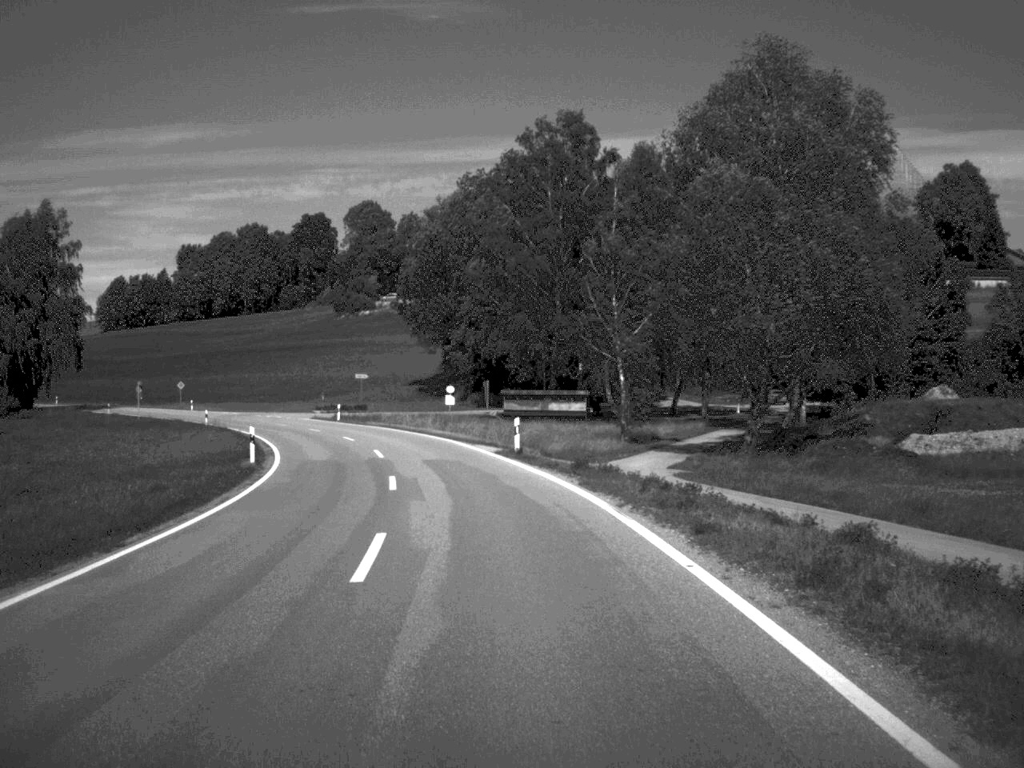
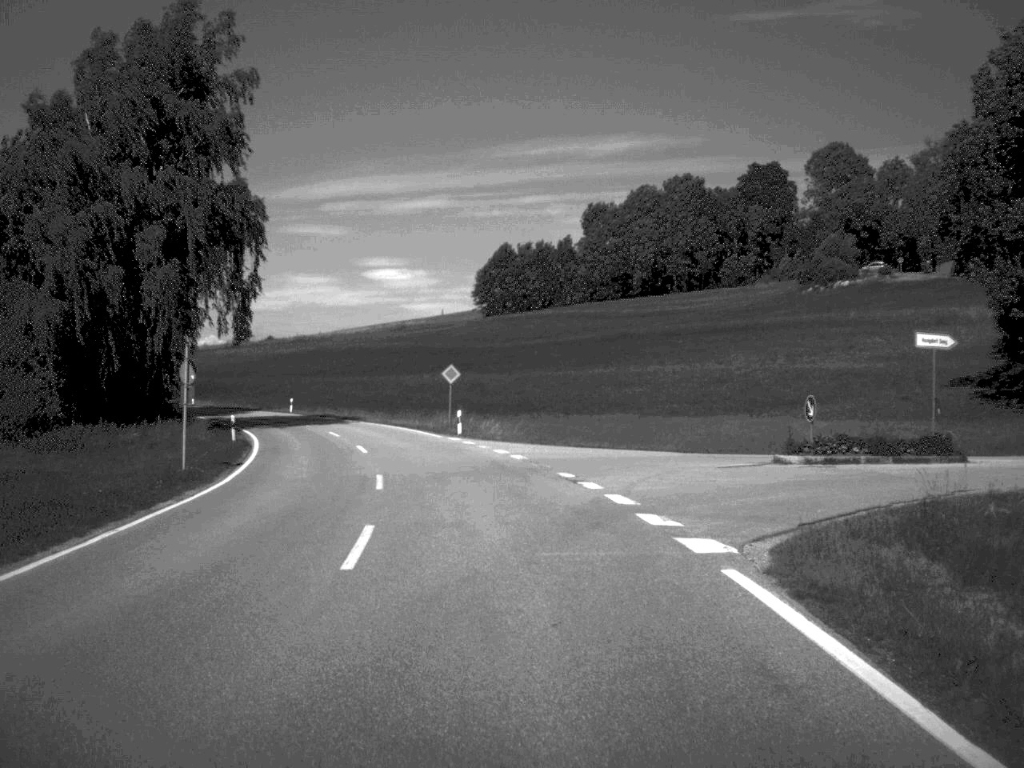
(-12.0, +69.7) m; -20°
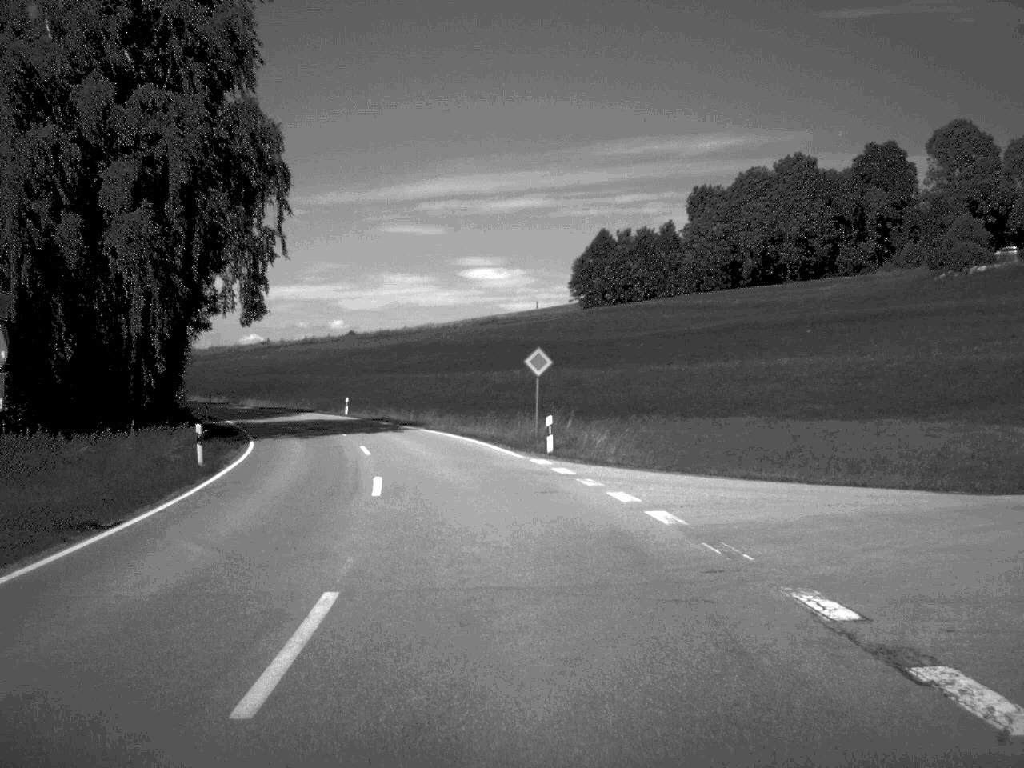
(-0.6, +15.7) m; -4°
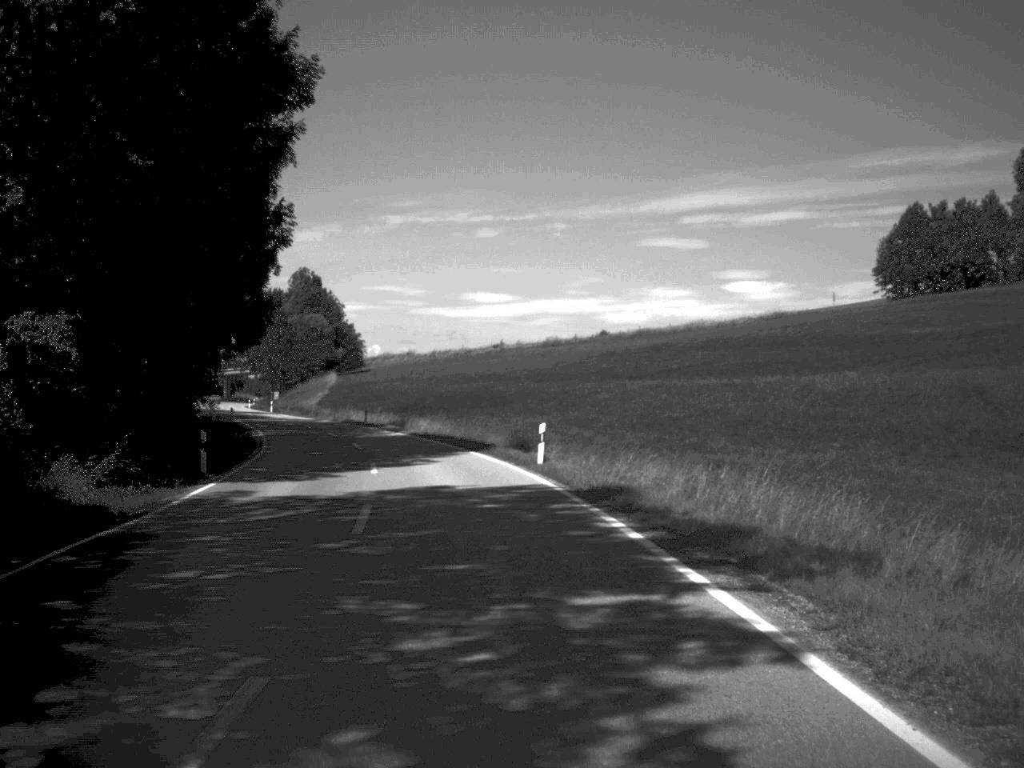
(-3.9, +39.5) m; -12°
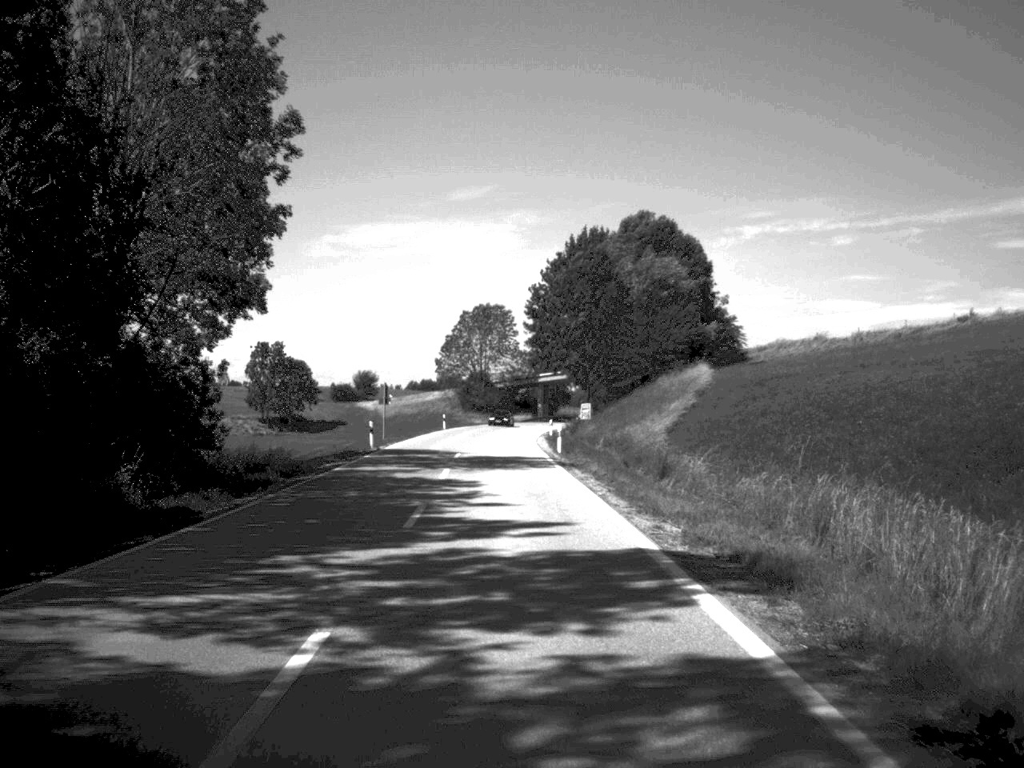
(-10.7, +68.2) m; -16°
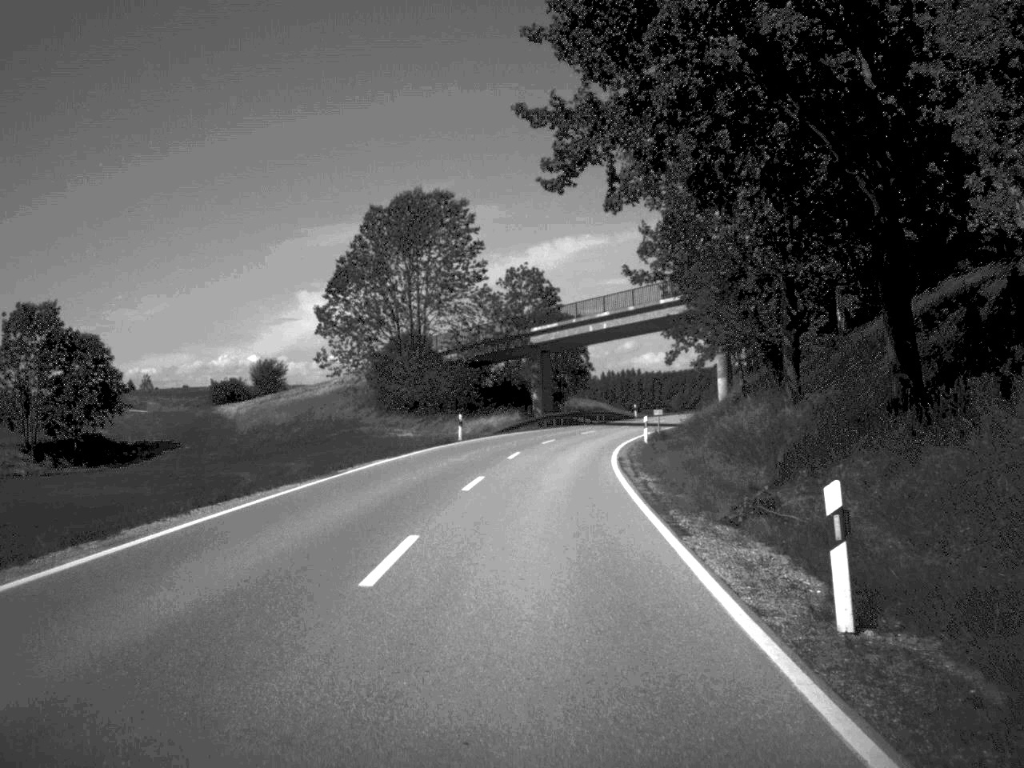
(-0.7, +77.0) m; +1°
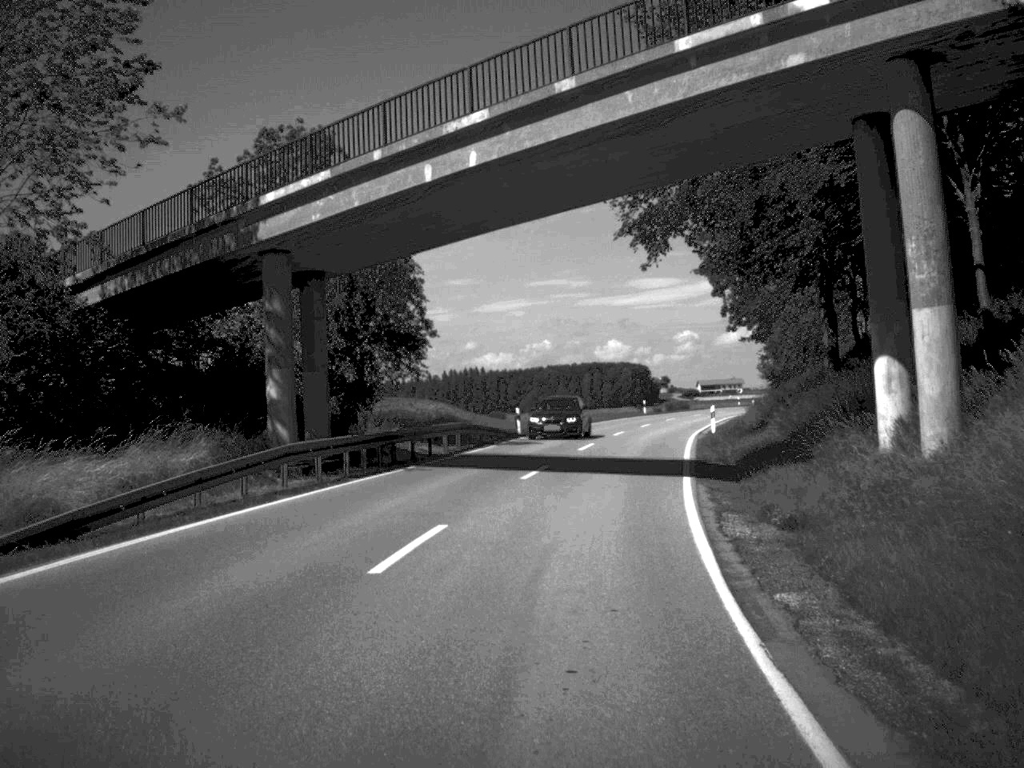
(+2.3, +46.6) m; +7°
